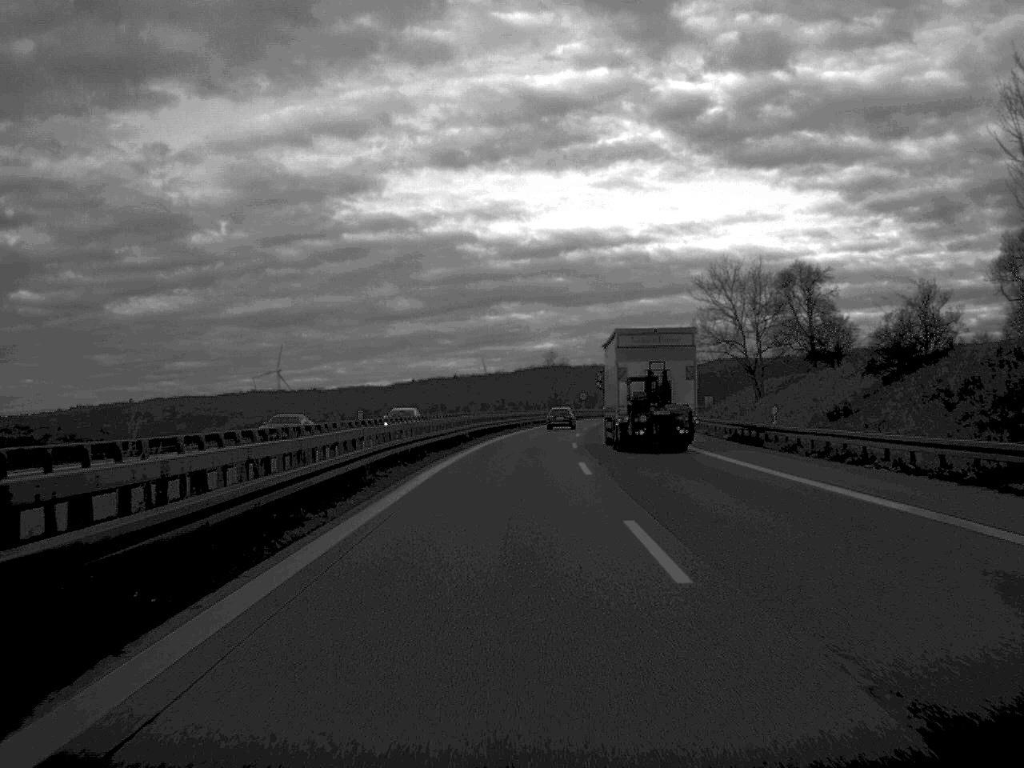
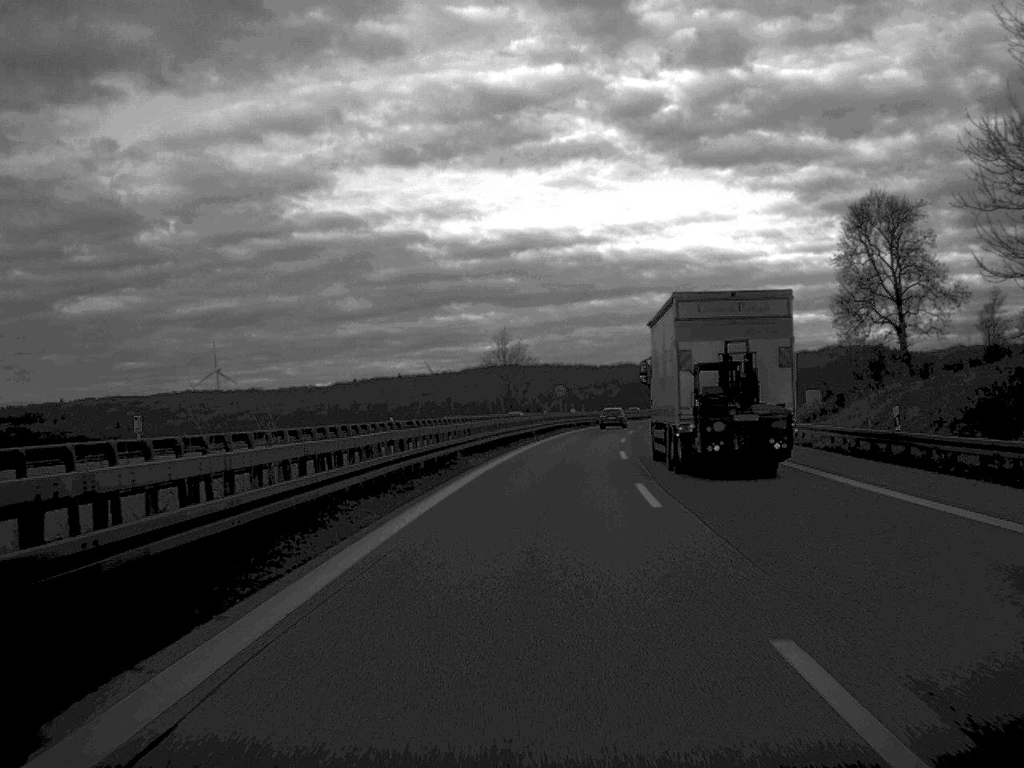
(+0.8, +62.3) m; +2°
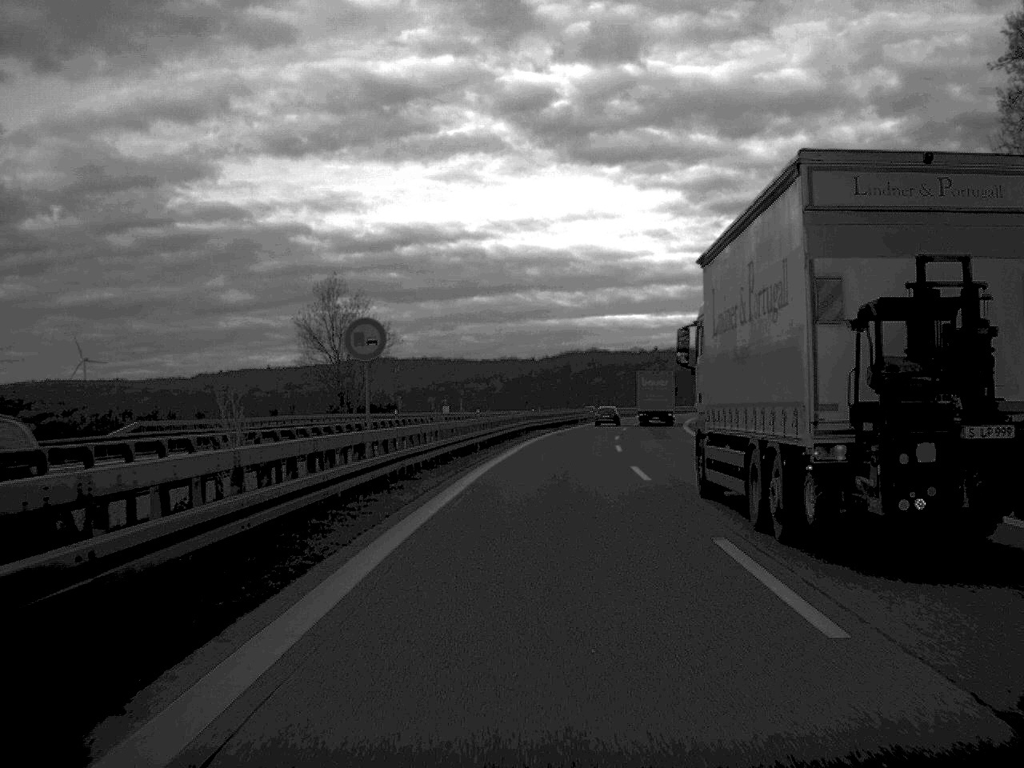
(+3.0, +64.8) m; +5°
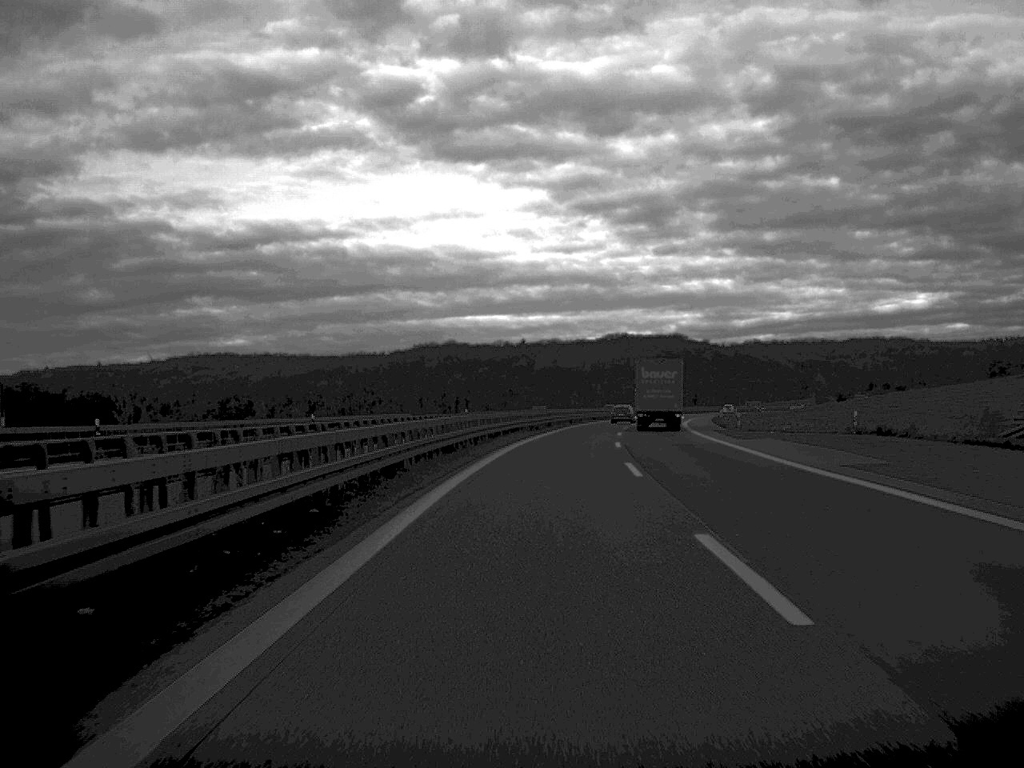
(+5.1, +87.9) m; +6°
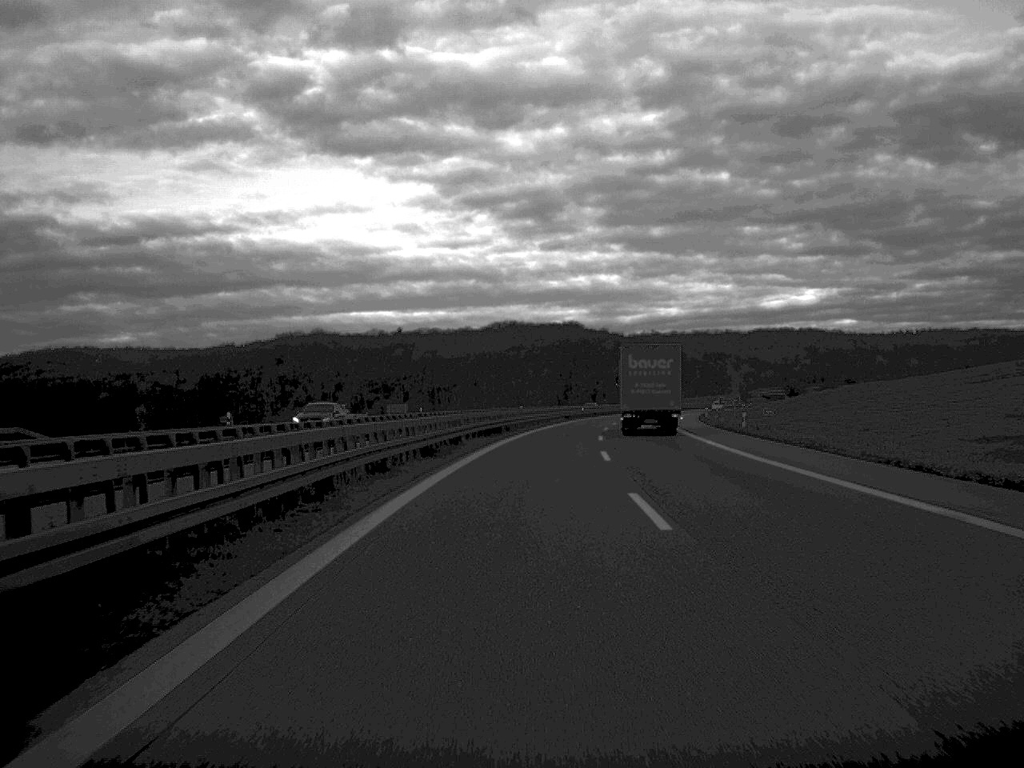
(+3.0, +64.2) m; +5°
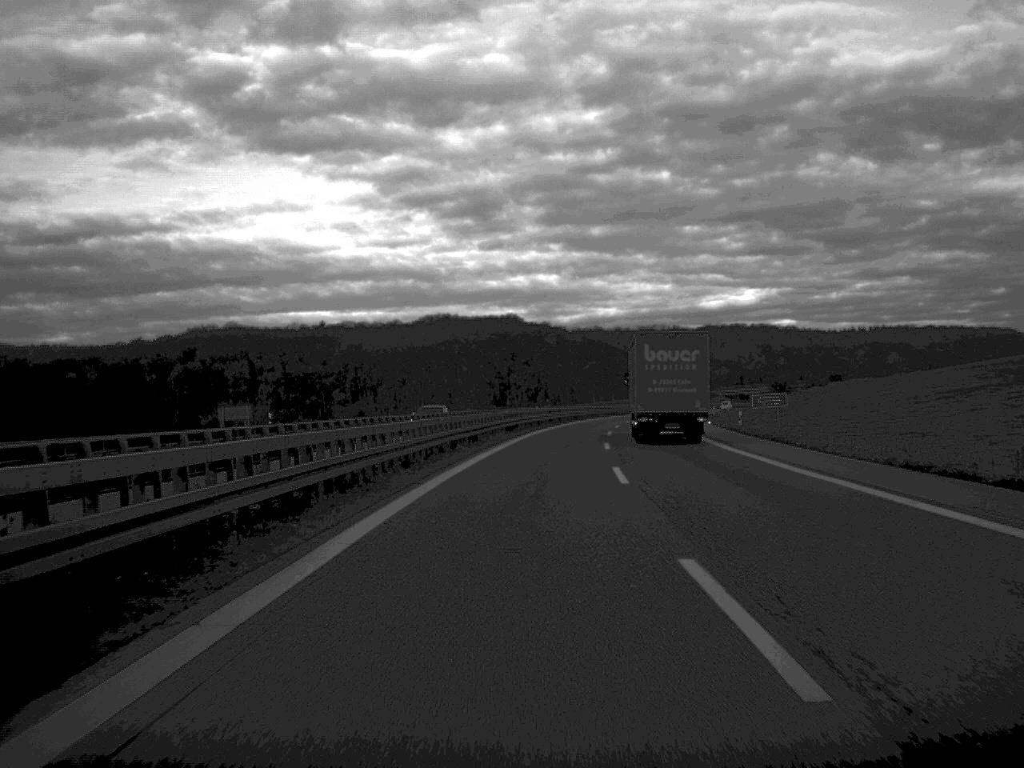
(+1.1, +44.4) m; +3°
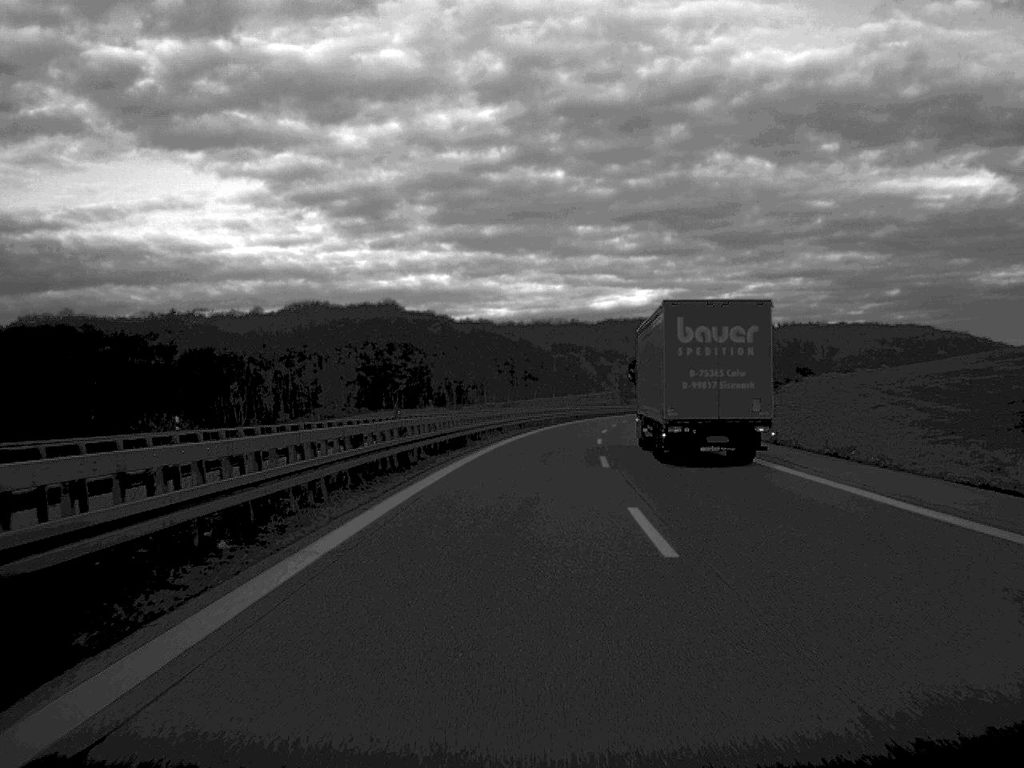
(+2.7, +64.2) m; +5°
